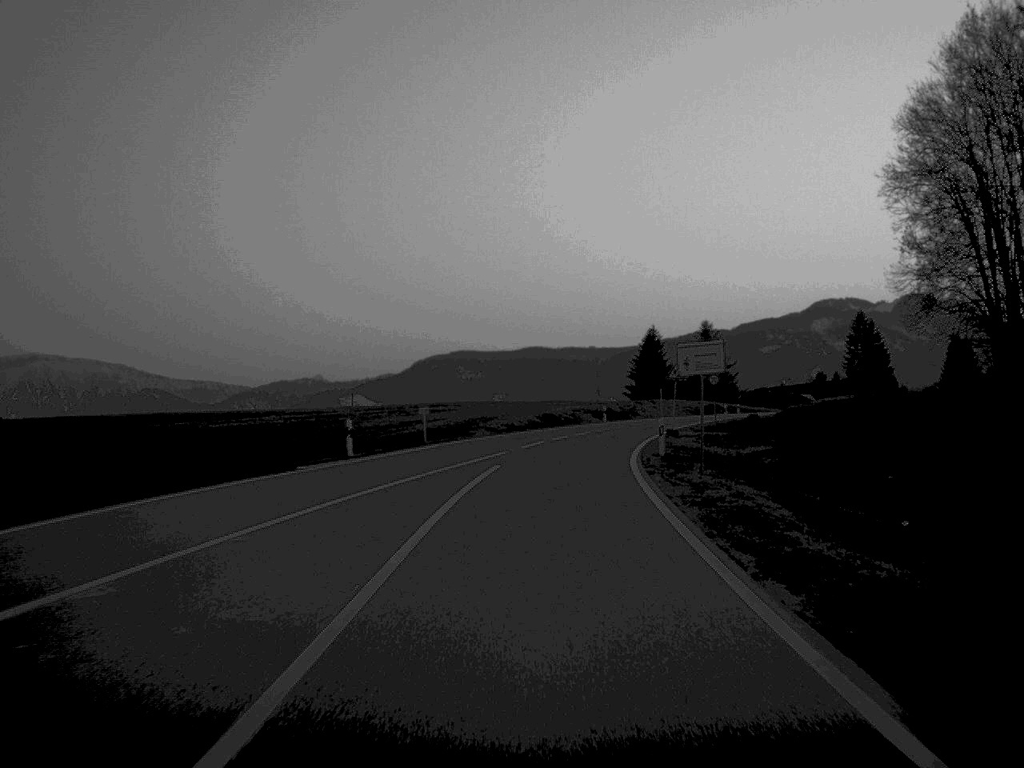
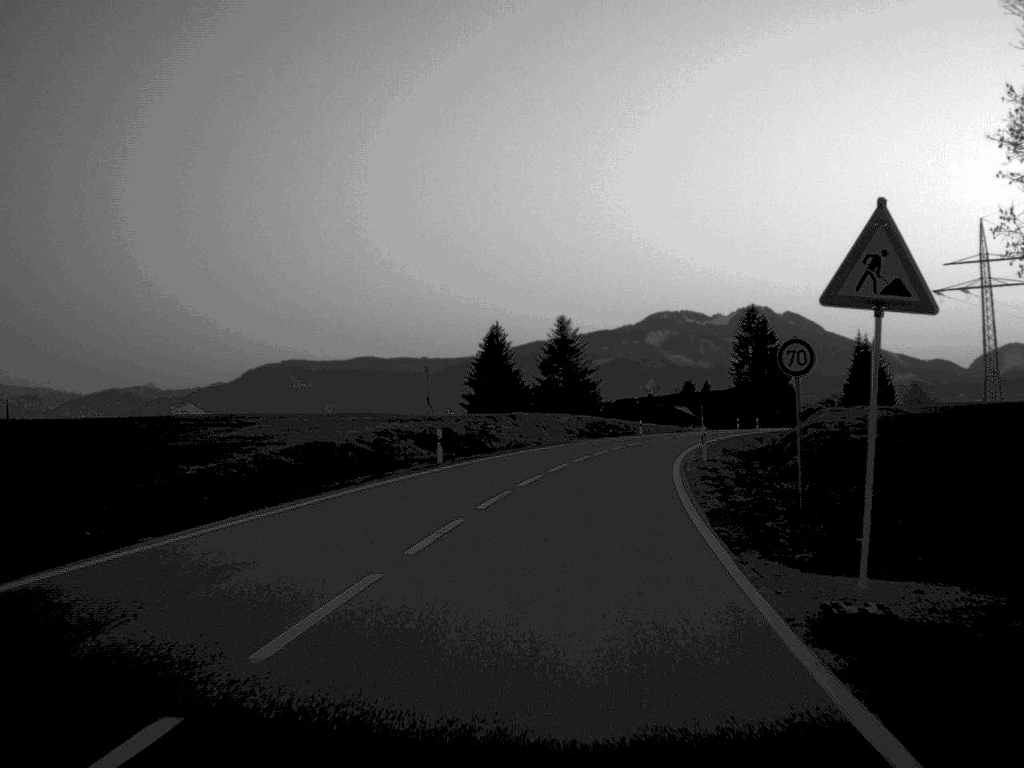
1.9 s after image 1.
(+2.6, +43.1) m; +8°
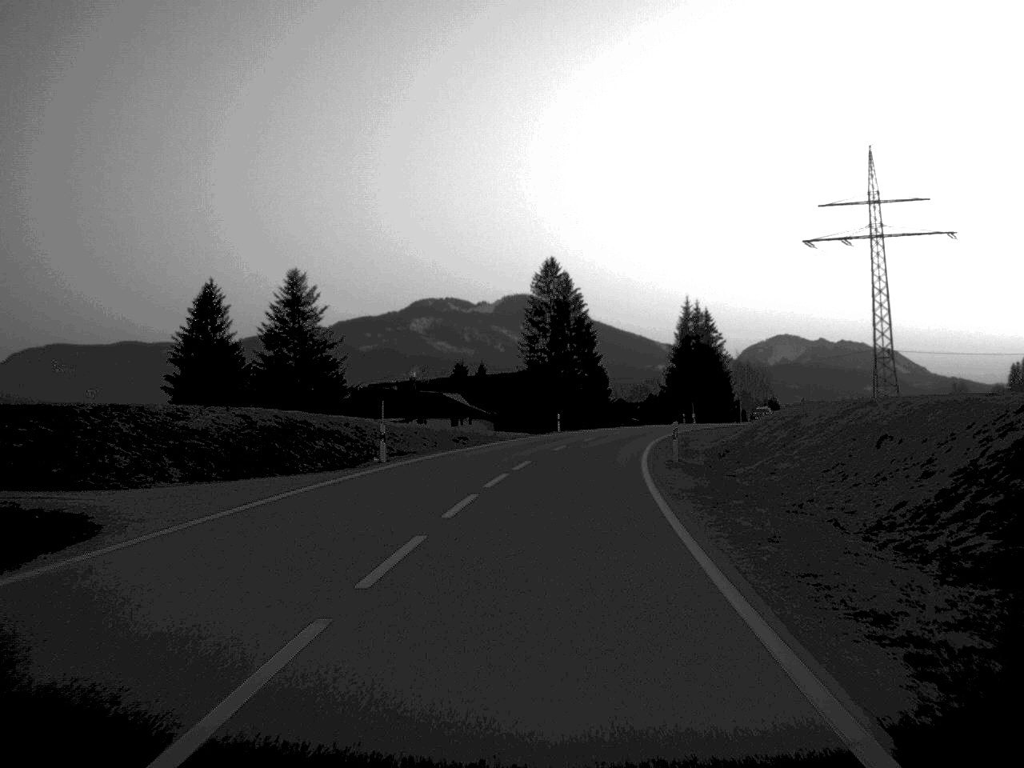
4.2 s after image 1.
(+4.9, +49.4) m; +11°
